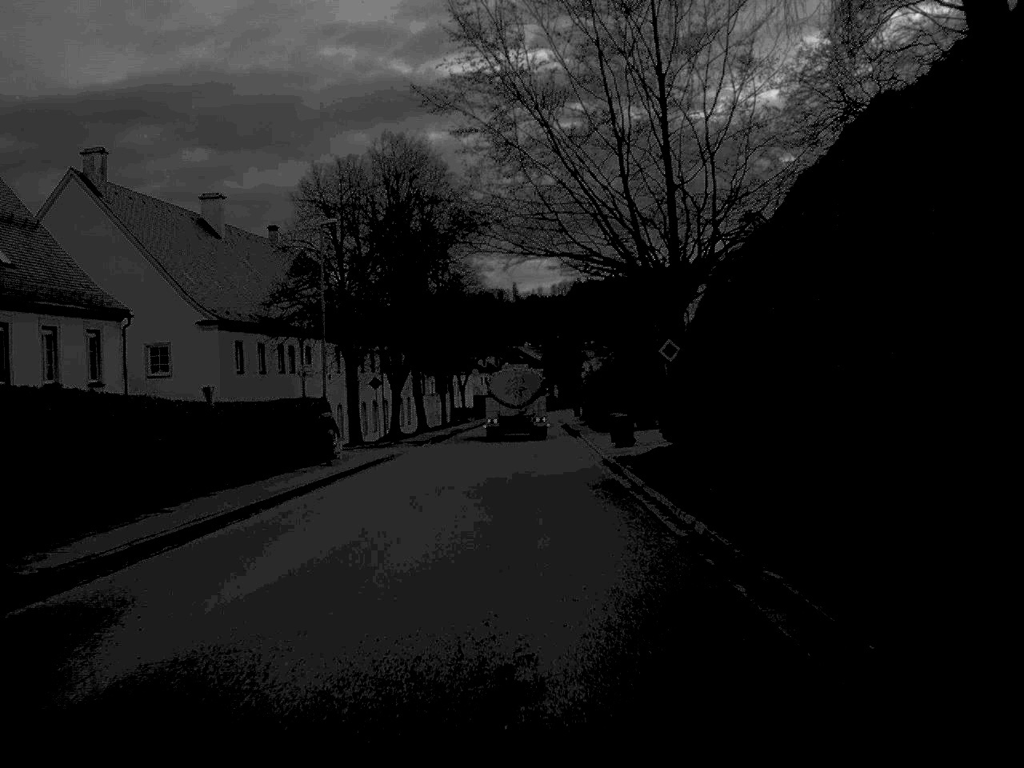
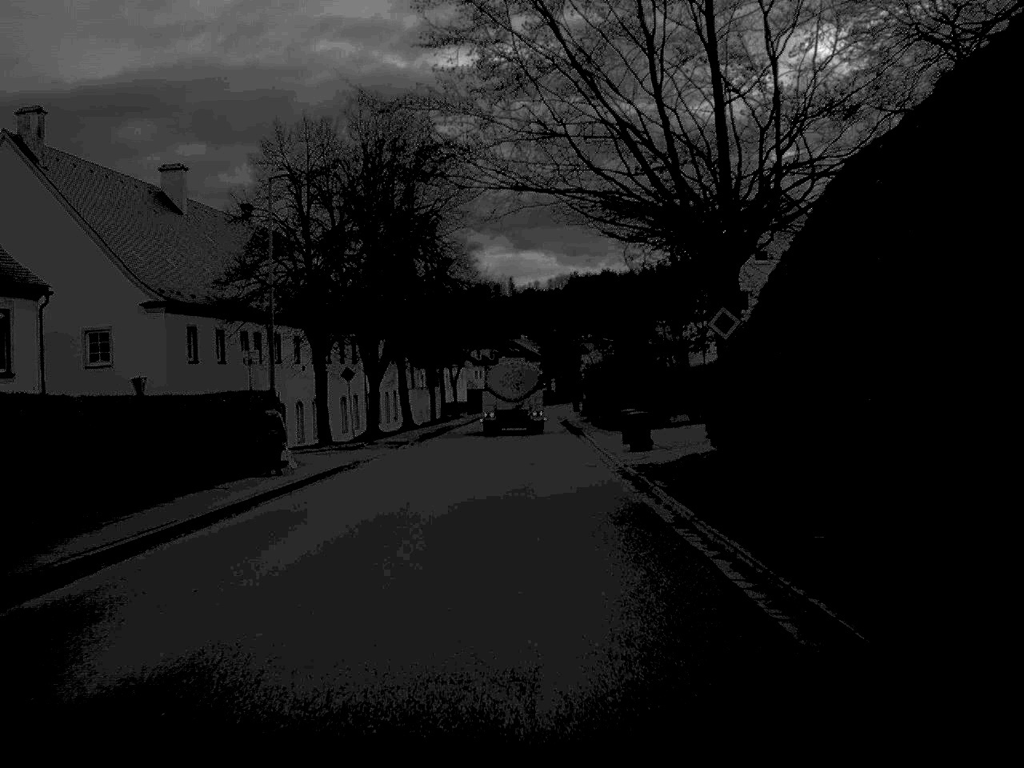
(0.0, +7.5) m; 0°
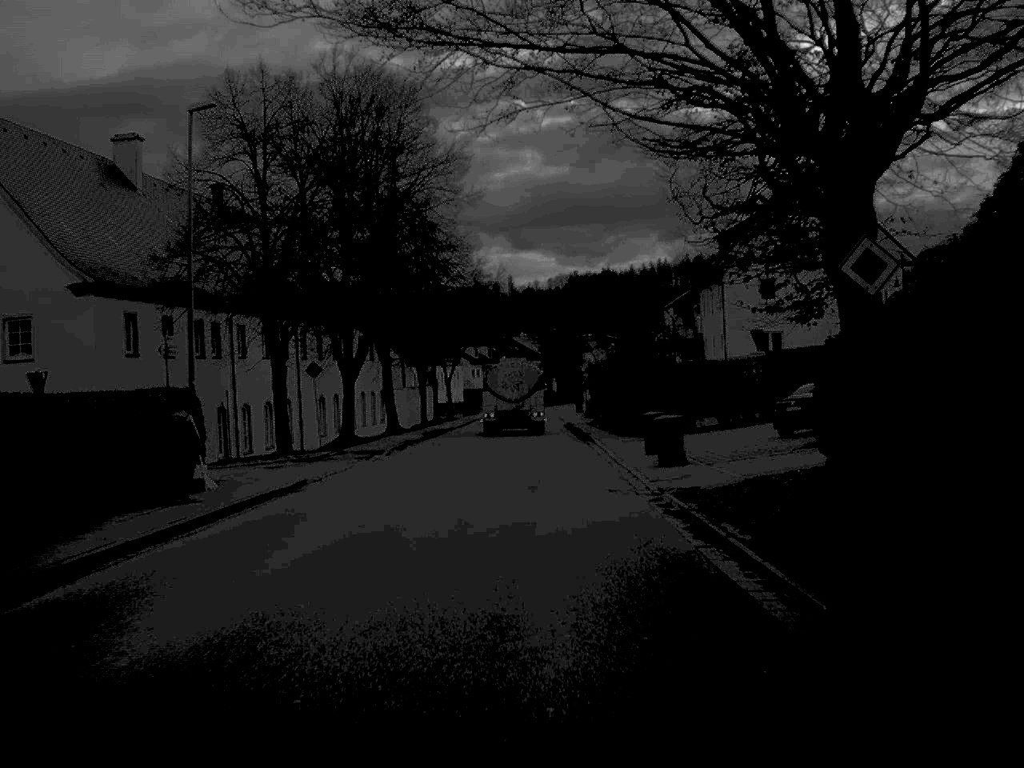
(0.0, +7.8) m; 0°
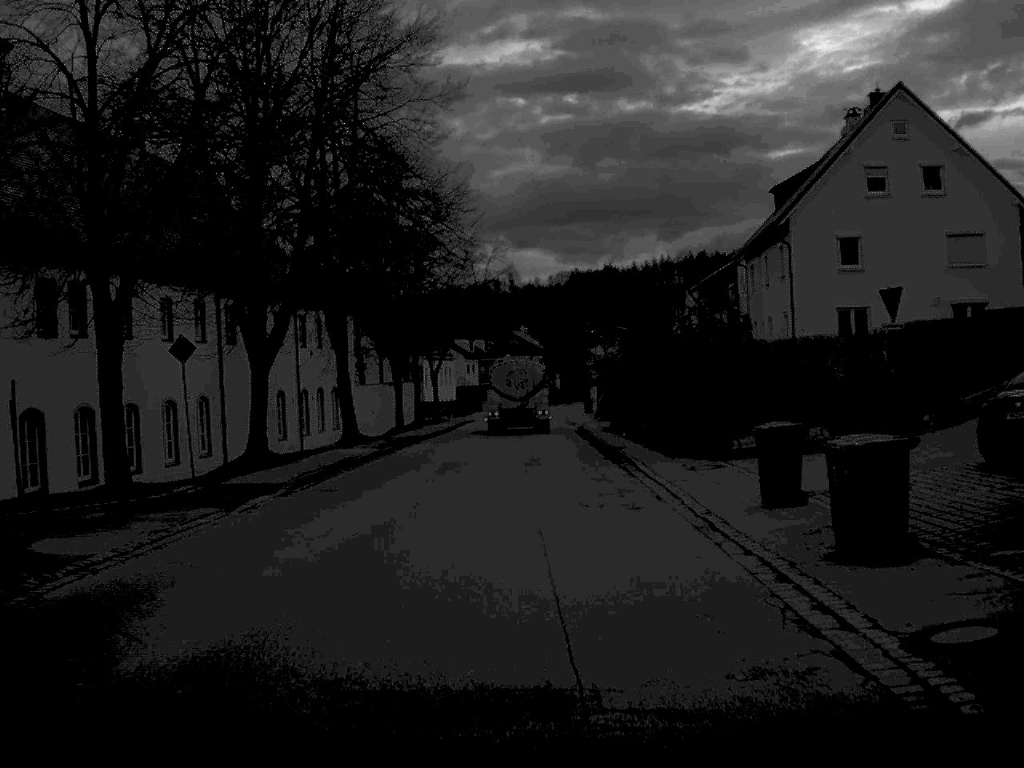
(0.0, +16.0) m; 0°
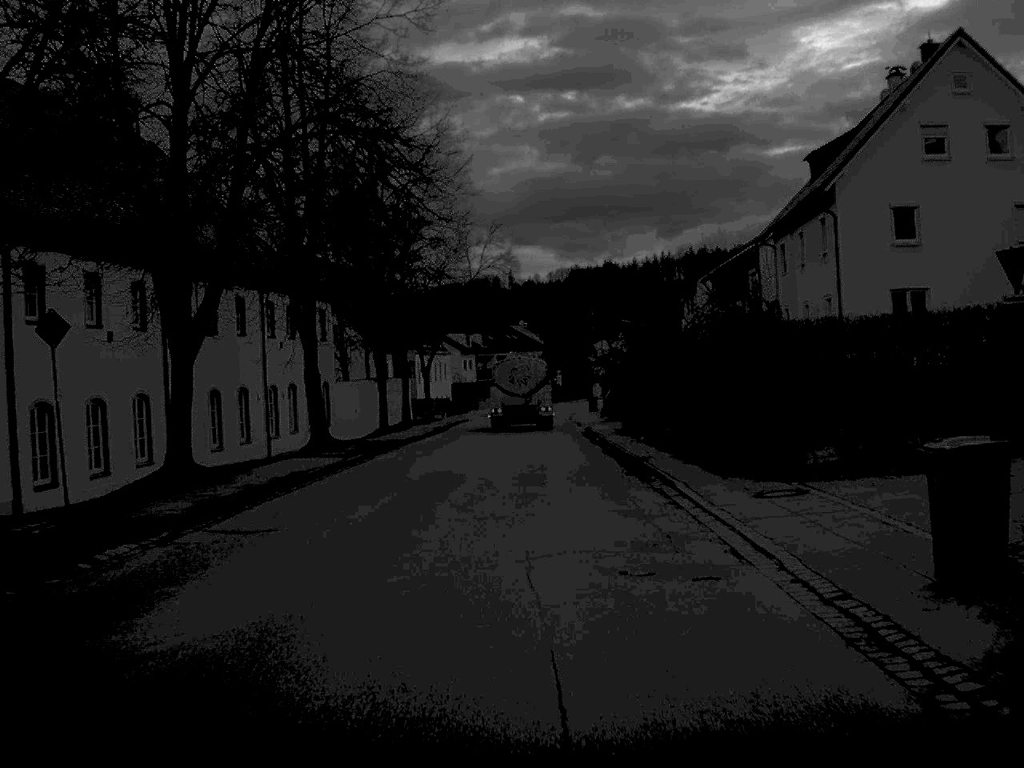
(0.0, +7.2) m; 0°
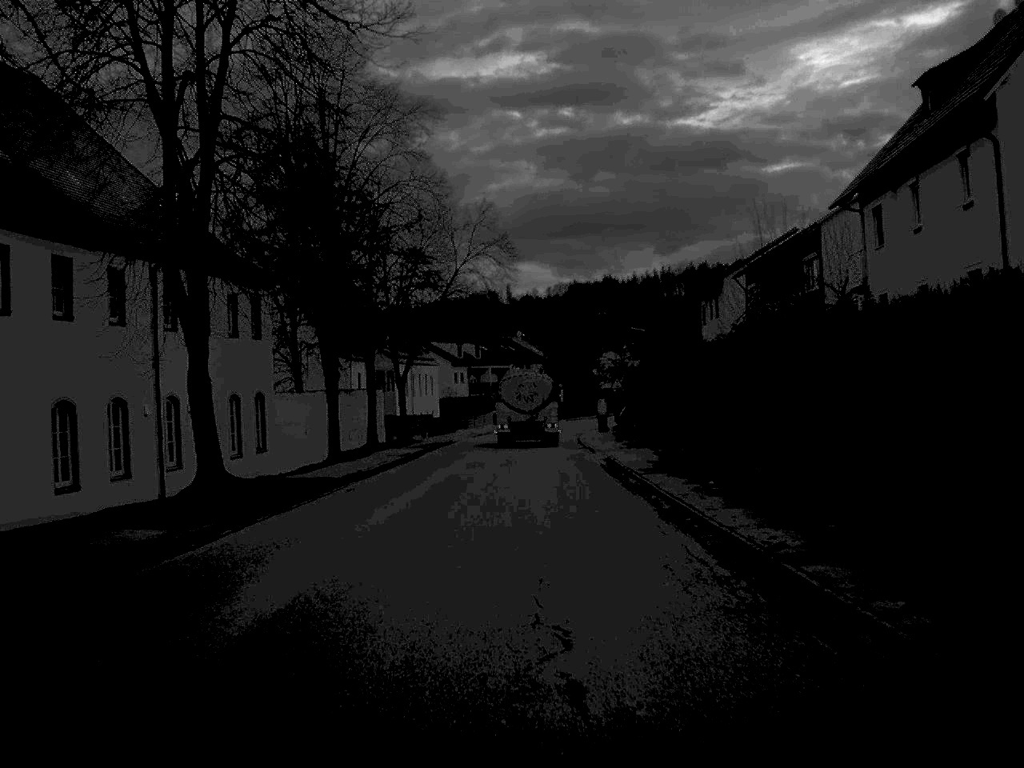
(0.0, +14.4) m; 0°
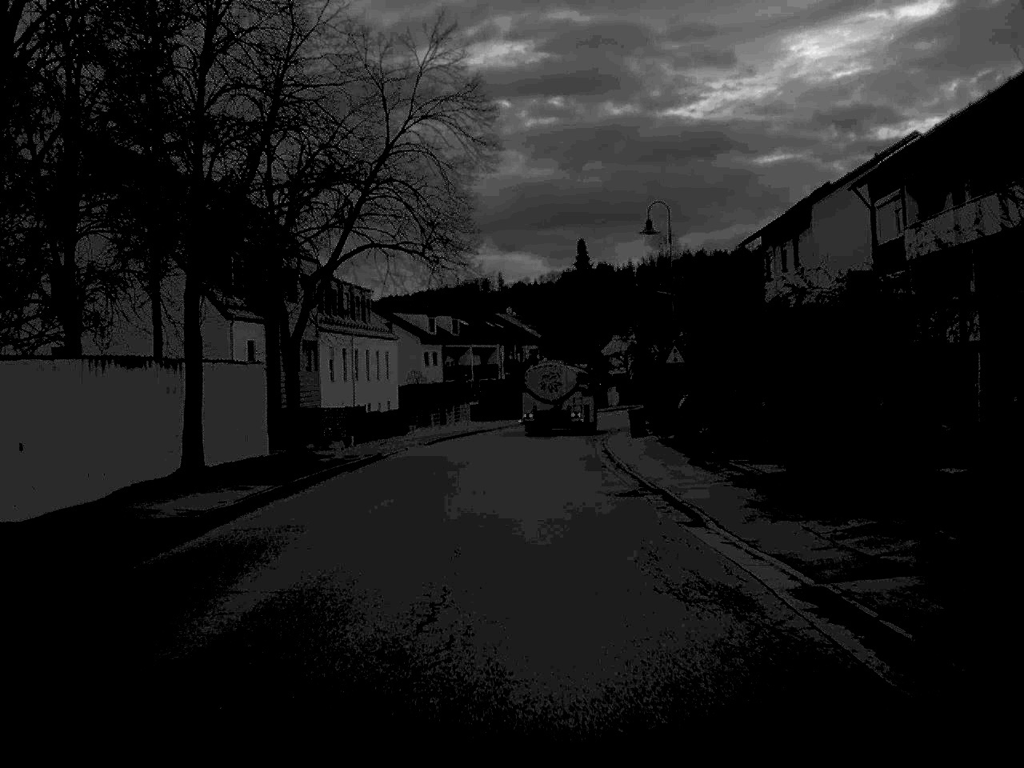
(+0.1, +28.8) m; 0°
